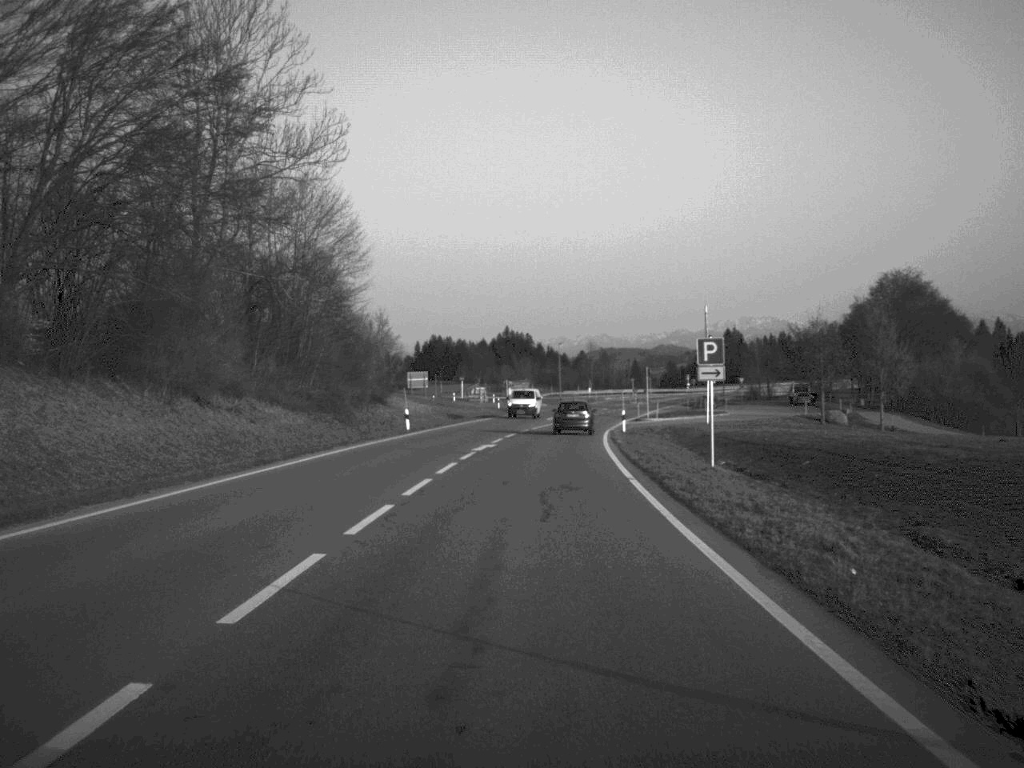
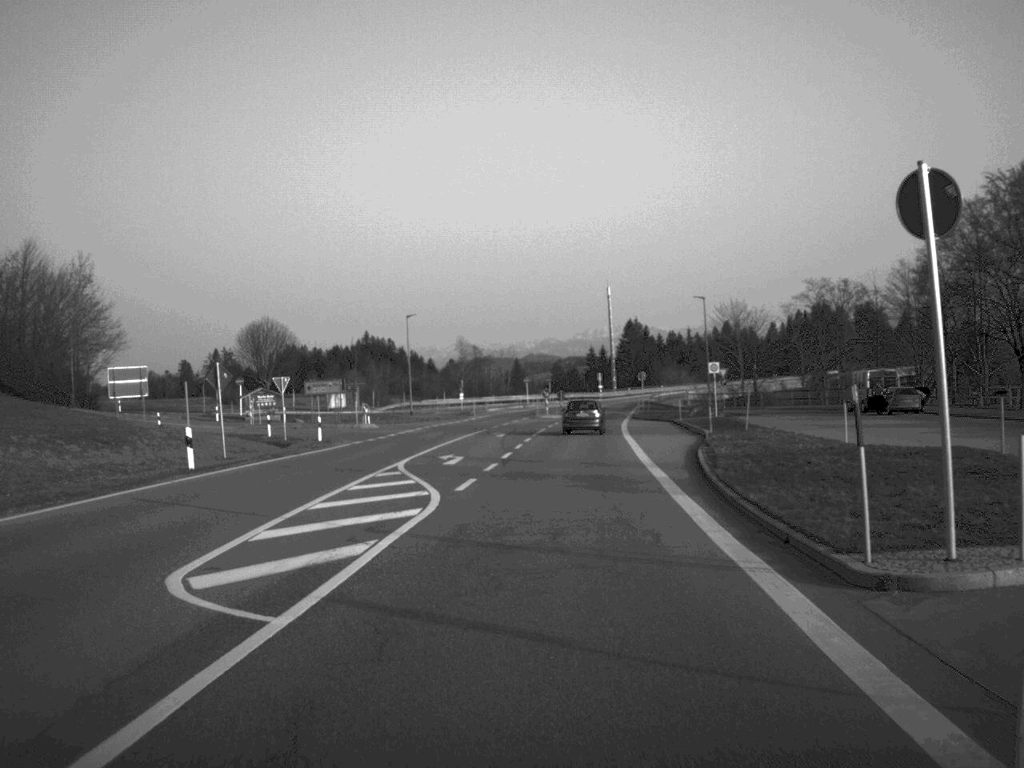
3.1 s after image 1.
(+3.3, +71.7) m; +6°
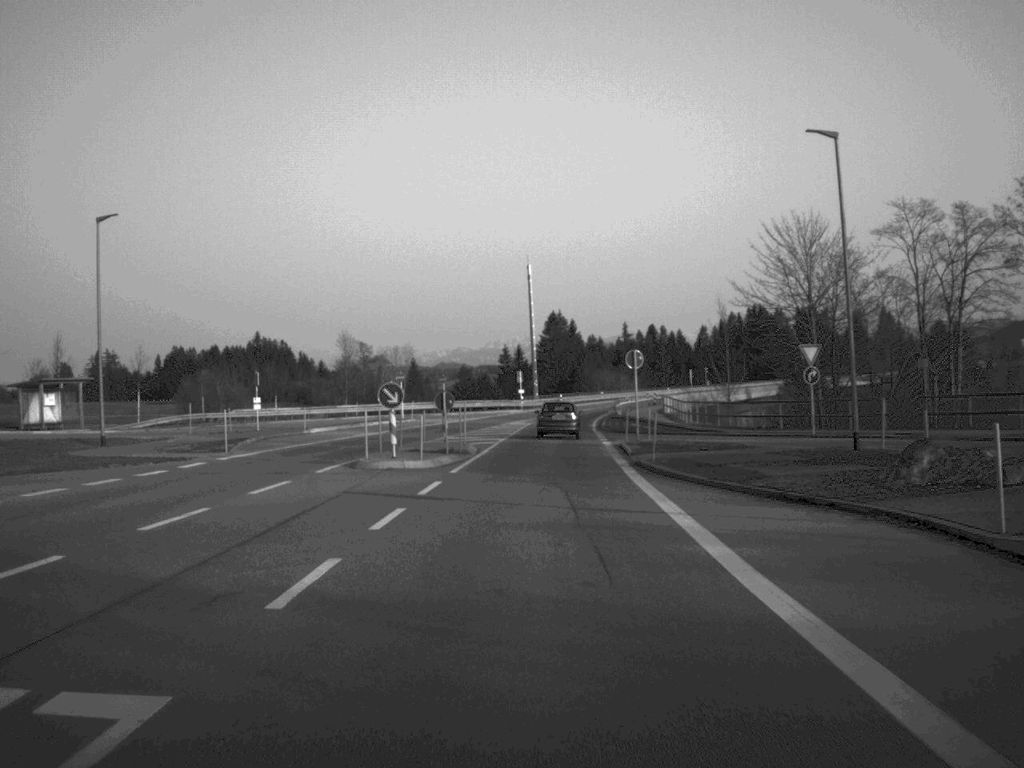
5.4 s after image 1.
(+2.3, +55.4) m; +4°
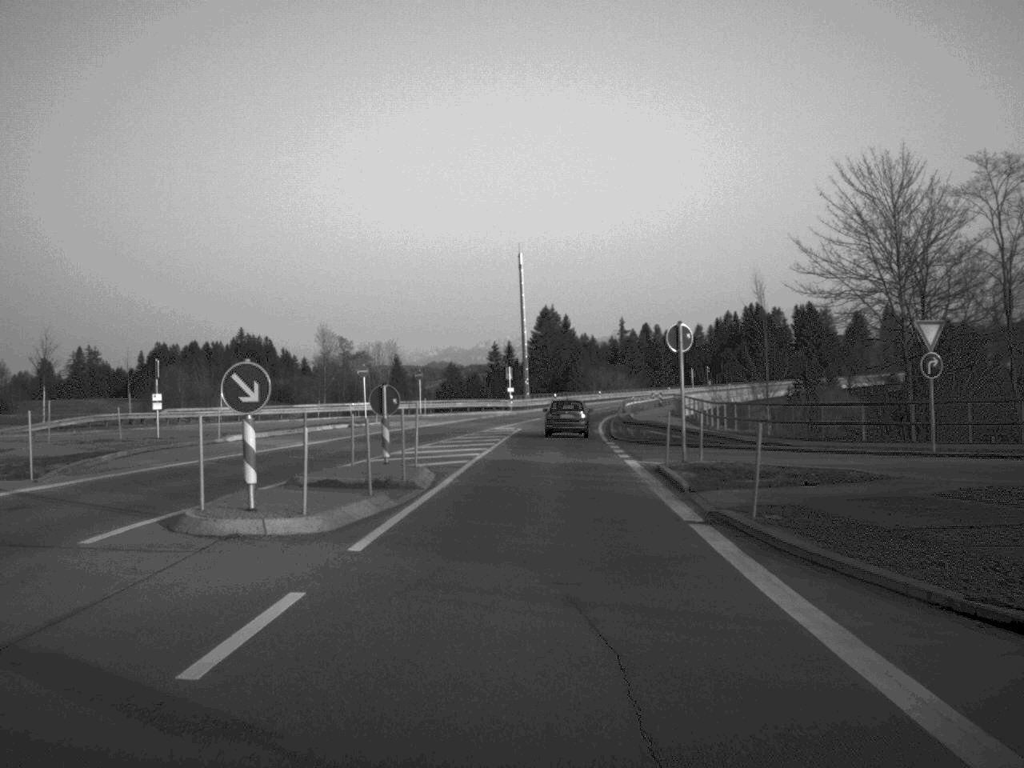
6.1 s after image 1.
(+0.1, +14.4) m; 0°
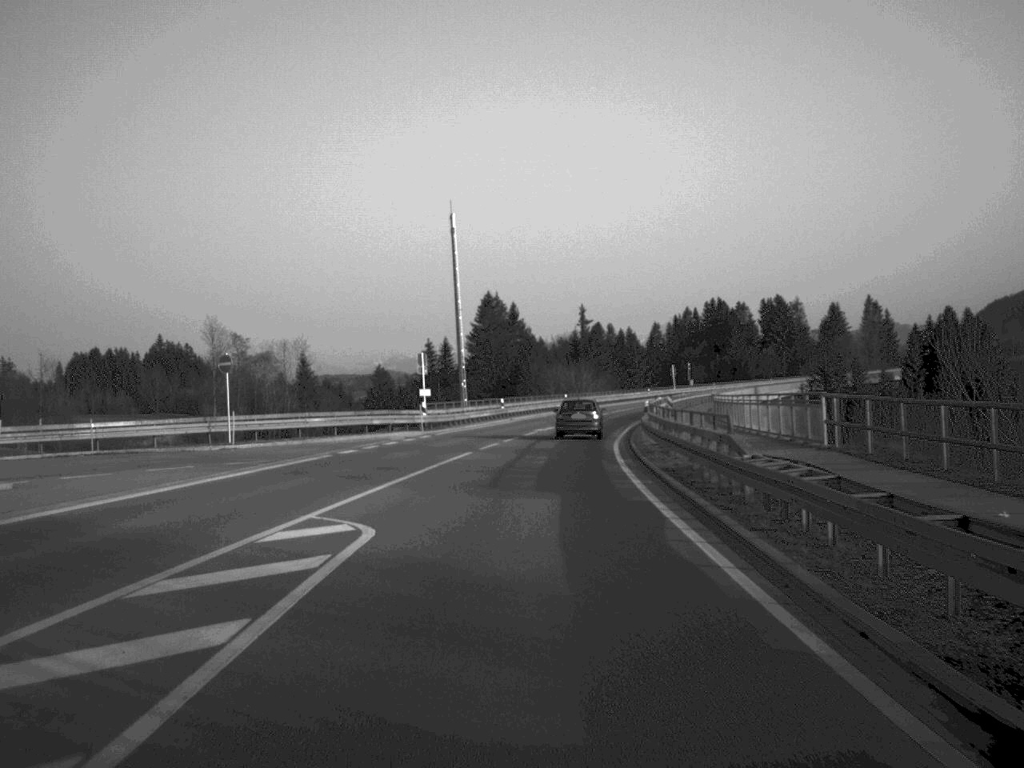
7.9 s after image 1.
(+0.9, +43.7) m; +2°
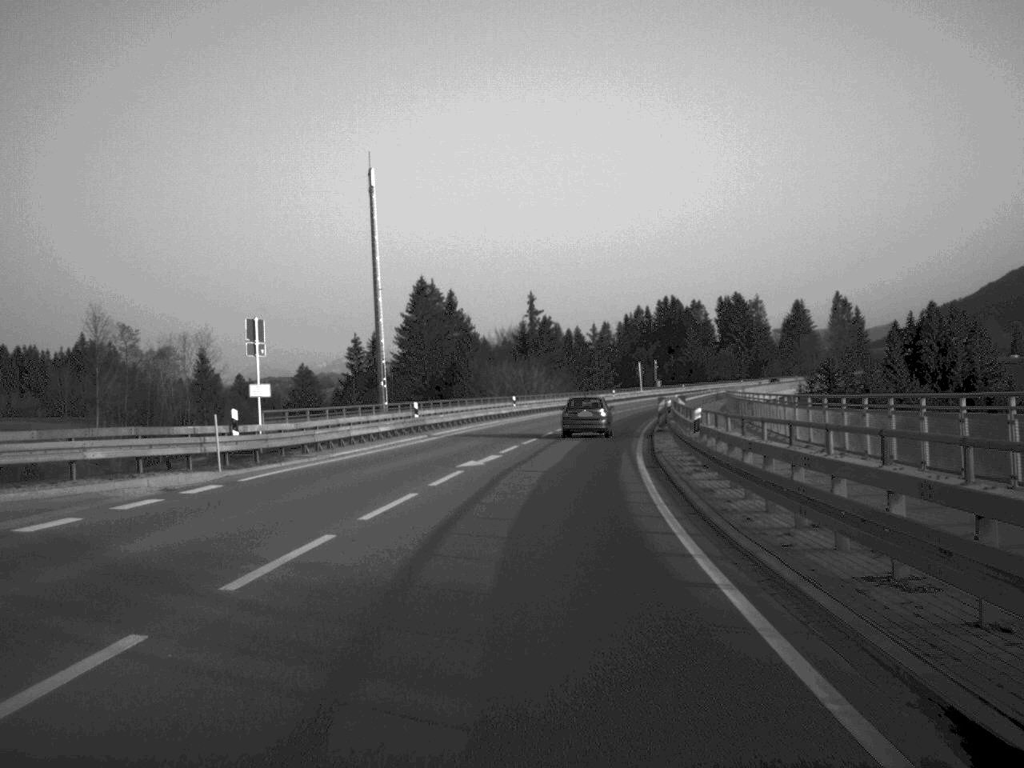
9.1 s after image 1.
(+0.6, +27.5) m; +3°
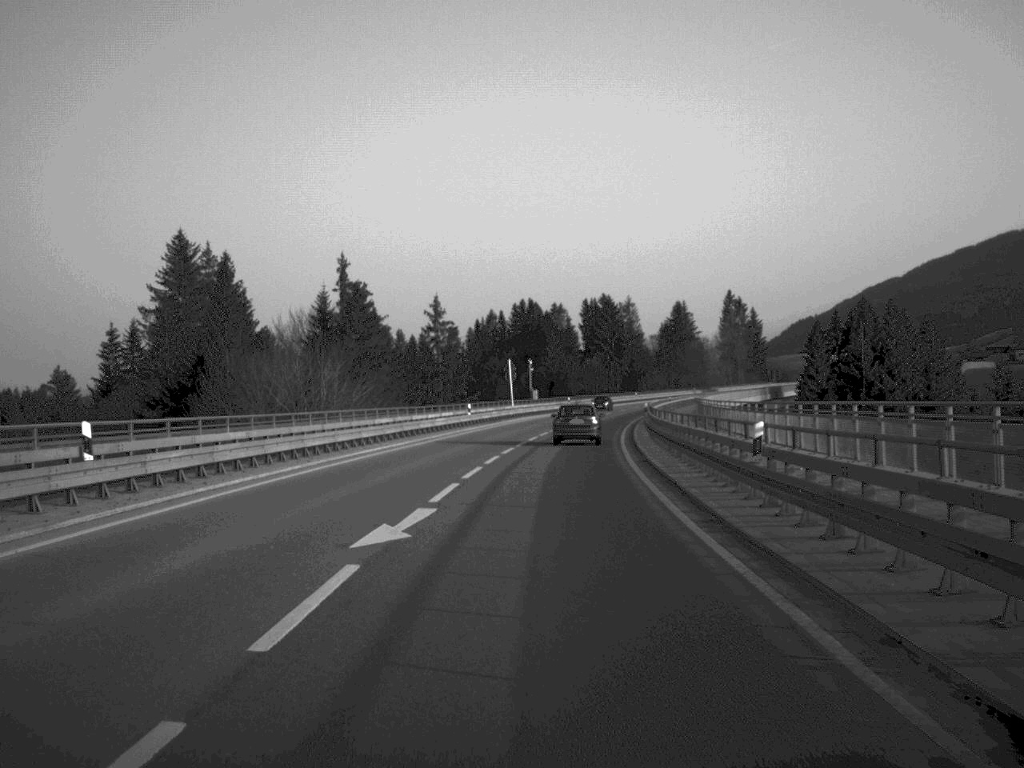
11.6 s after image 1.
(+3.3, +55.6) m; +7°
